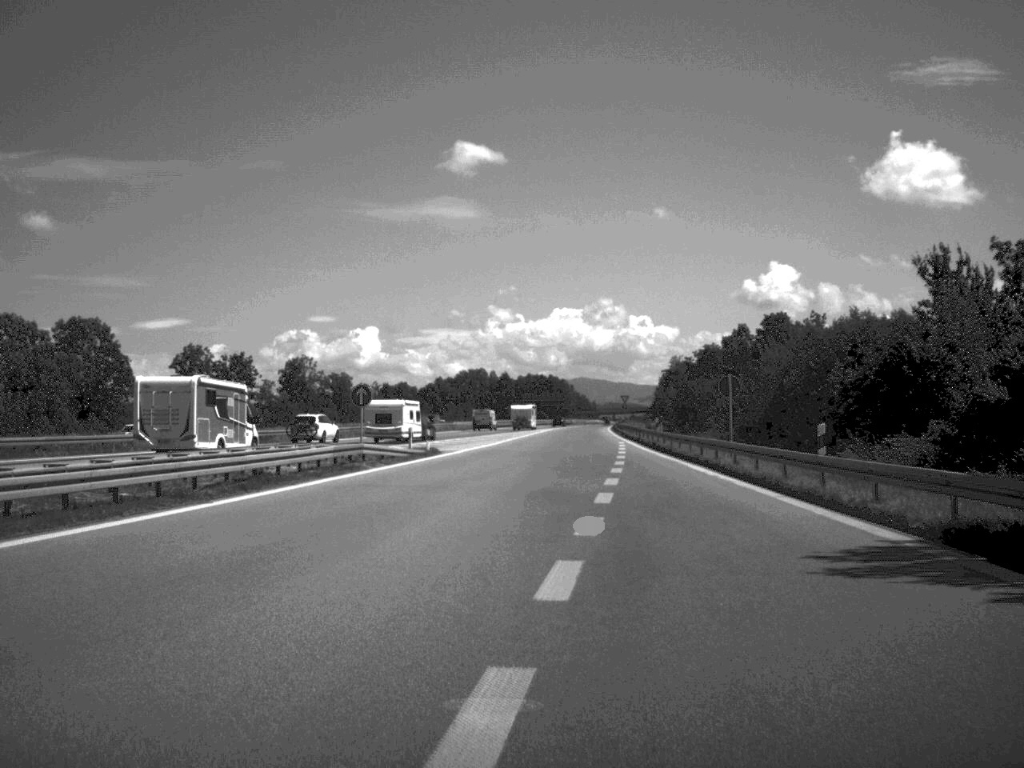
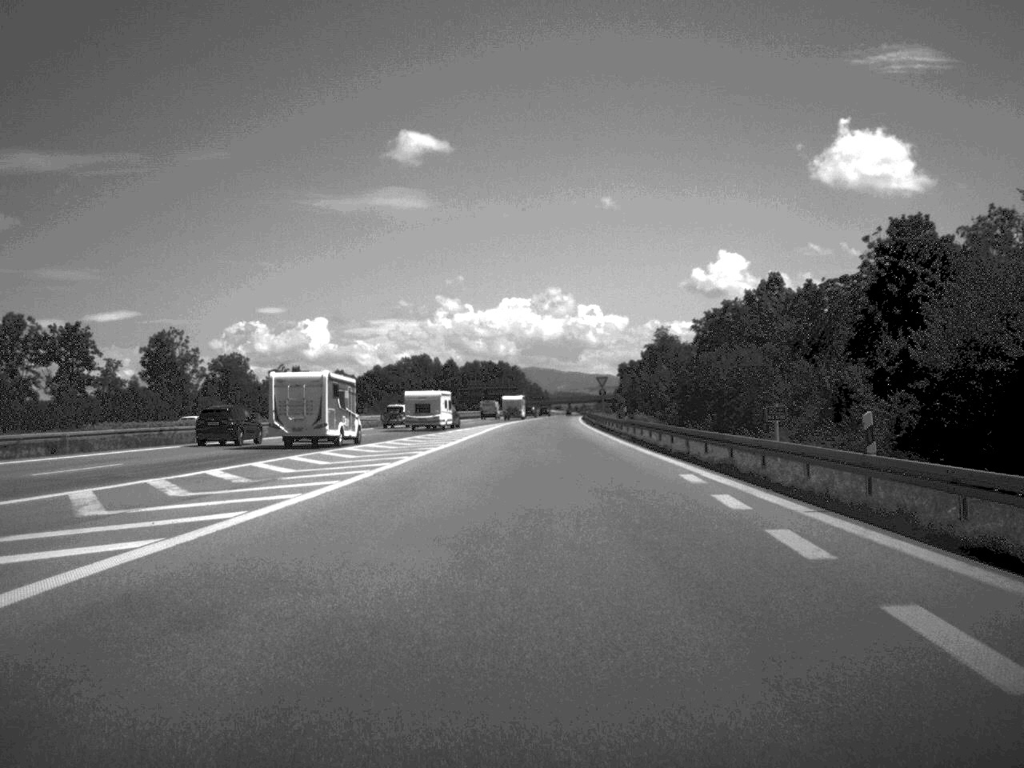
(+0.9, +45.8) m; +2°
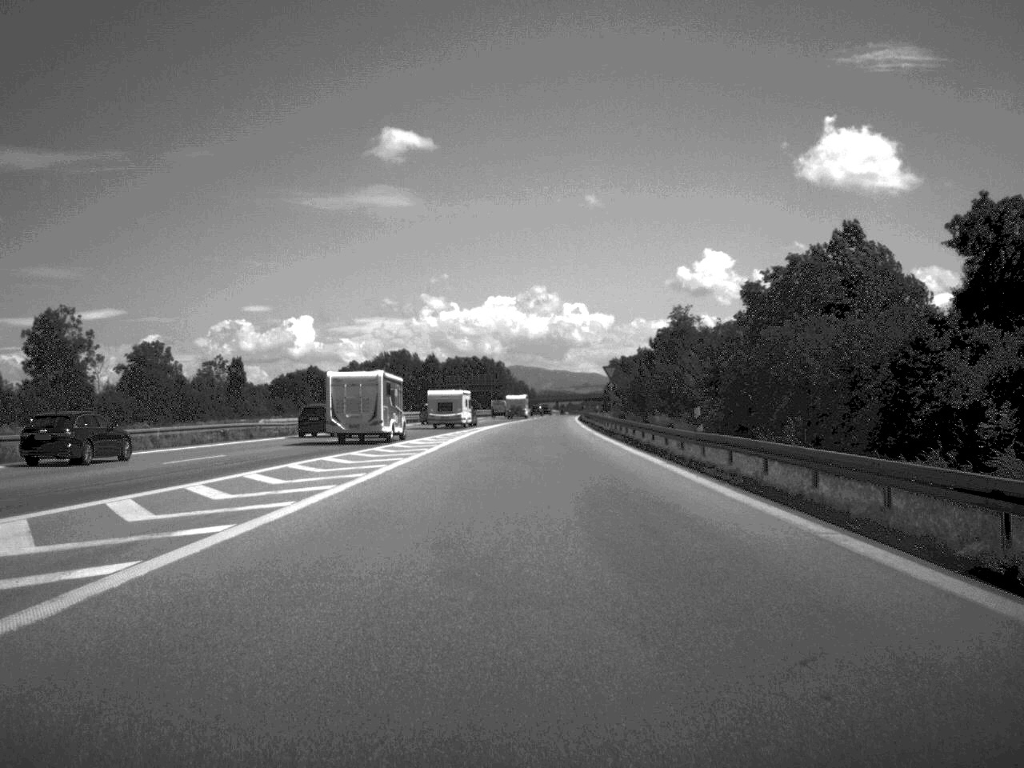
(+0.2, +30.3) m; +1°
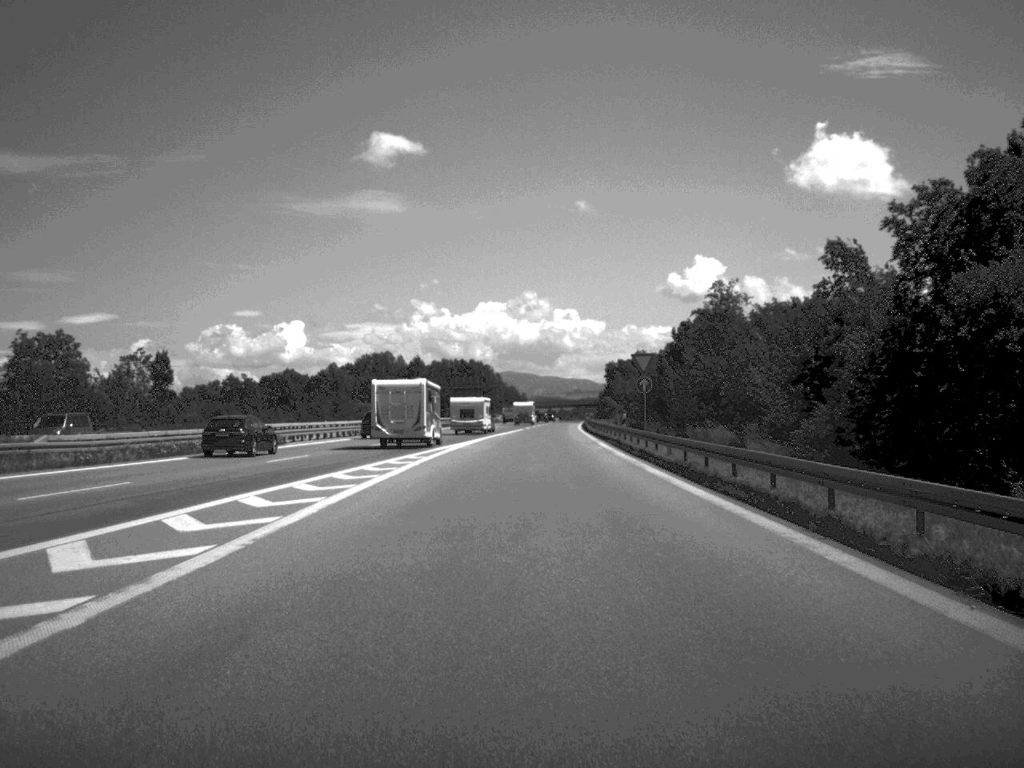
(0.0, +29.9) m; 0°
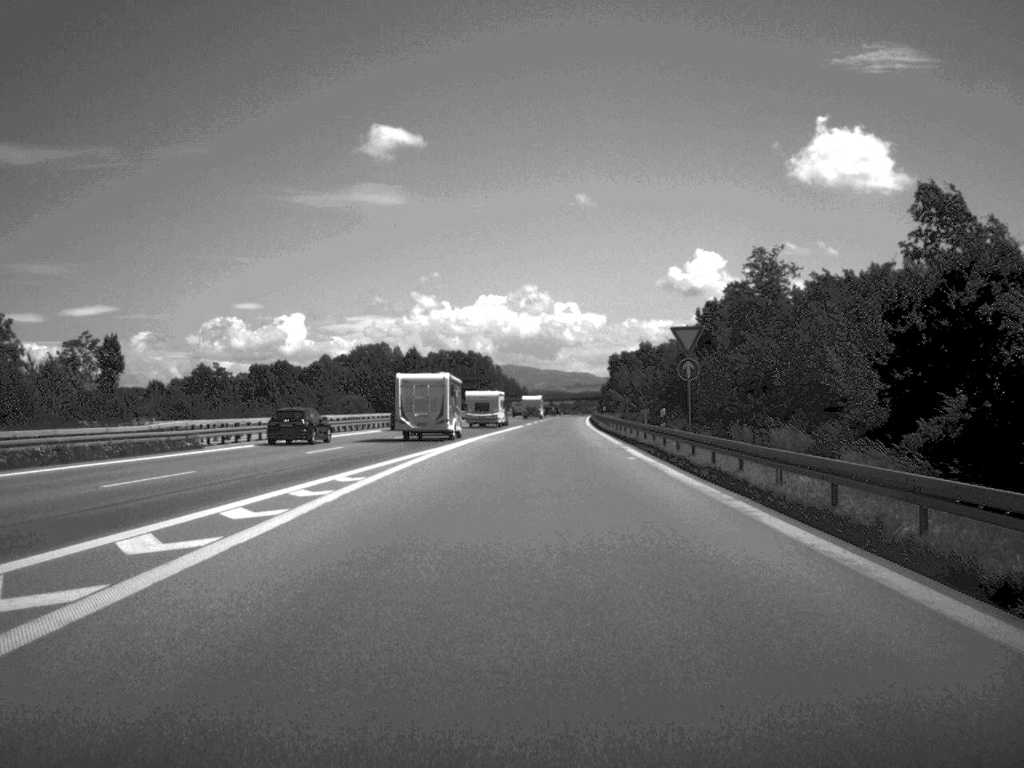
(0.0, +16.0) m; 0°
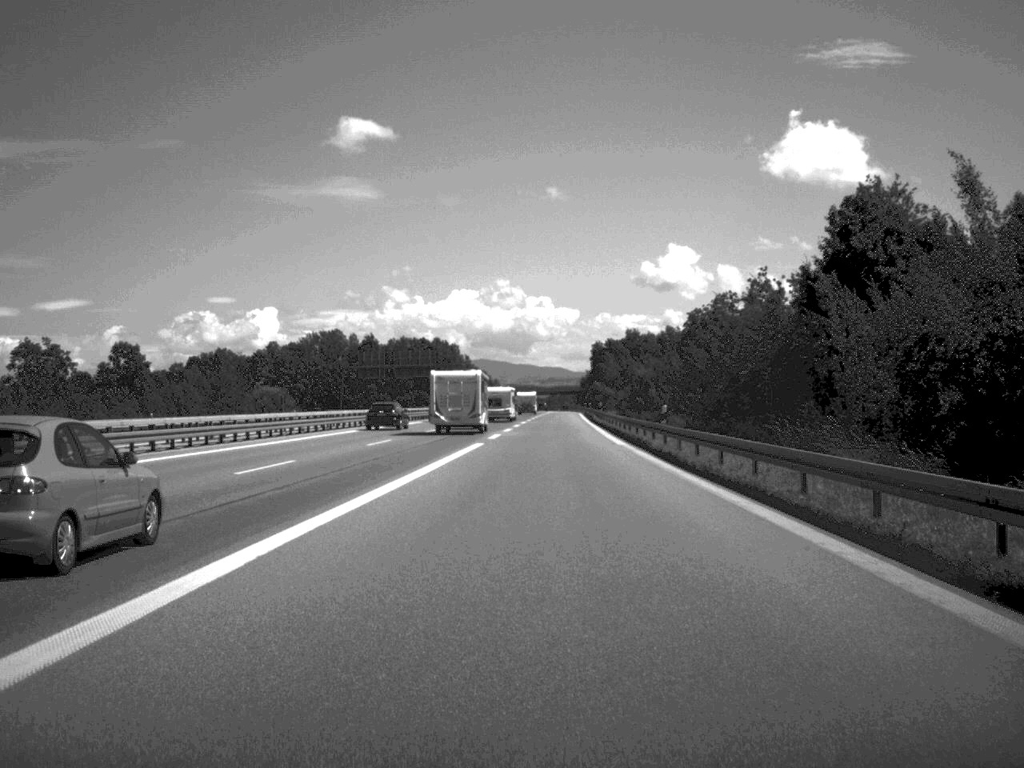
(+0.4, +49.8) m; +1°
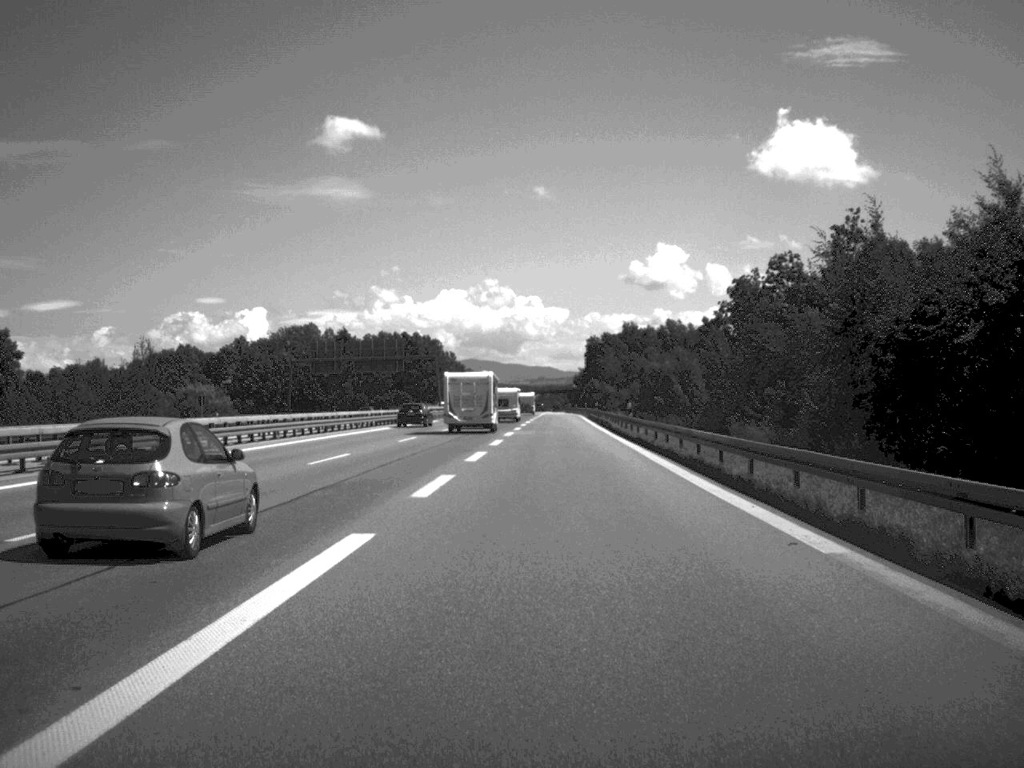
(+0.1, +31.0) m; 0°
